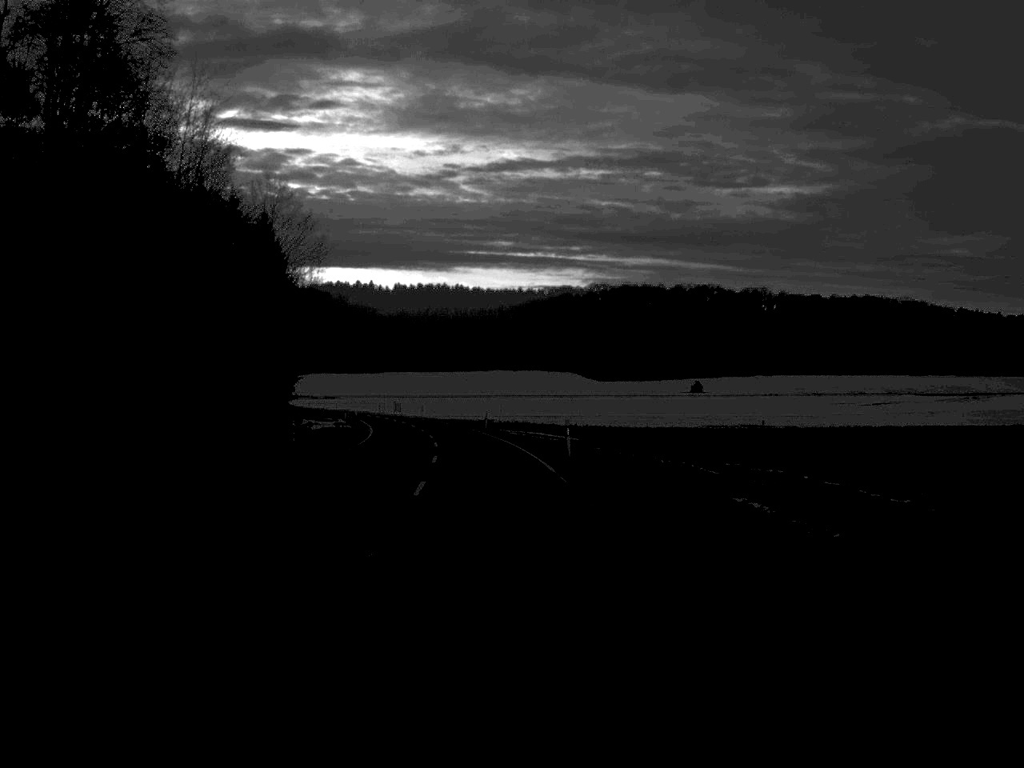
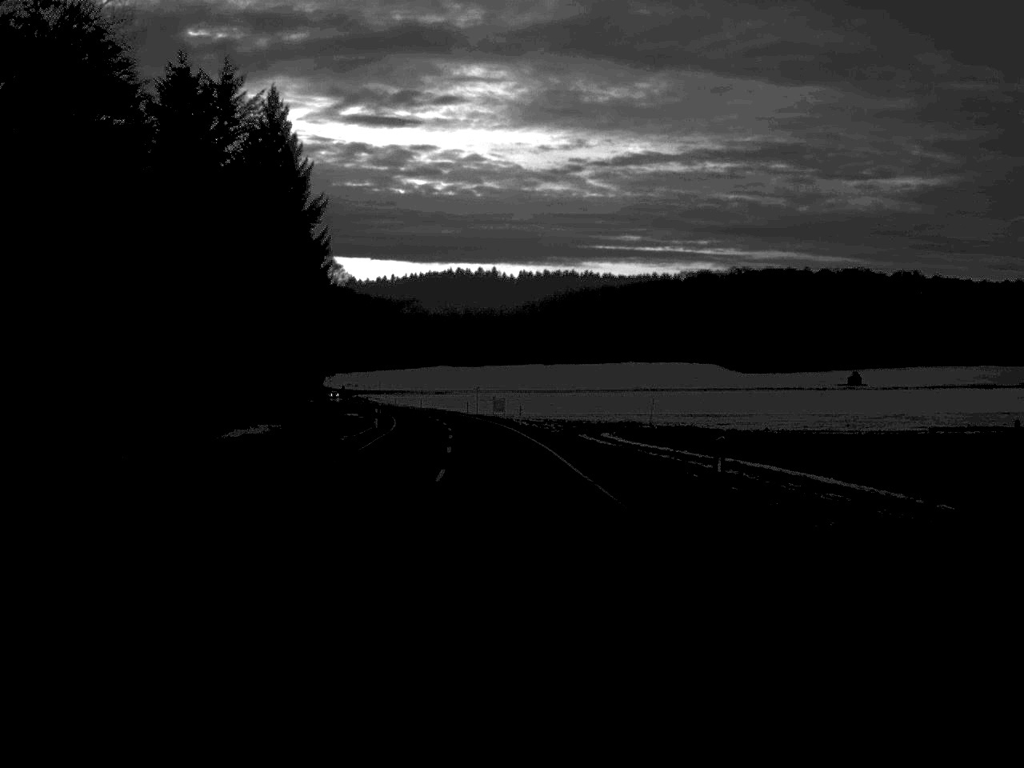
(-2.9, +57.0) m; -6°
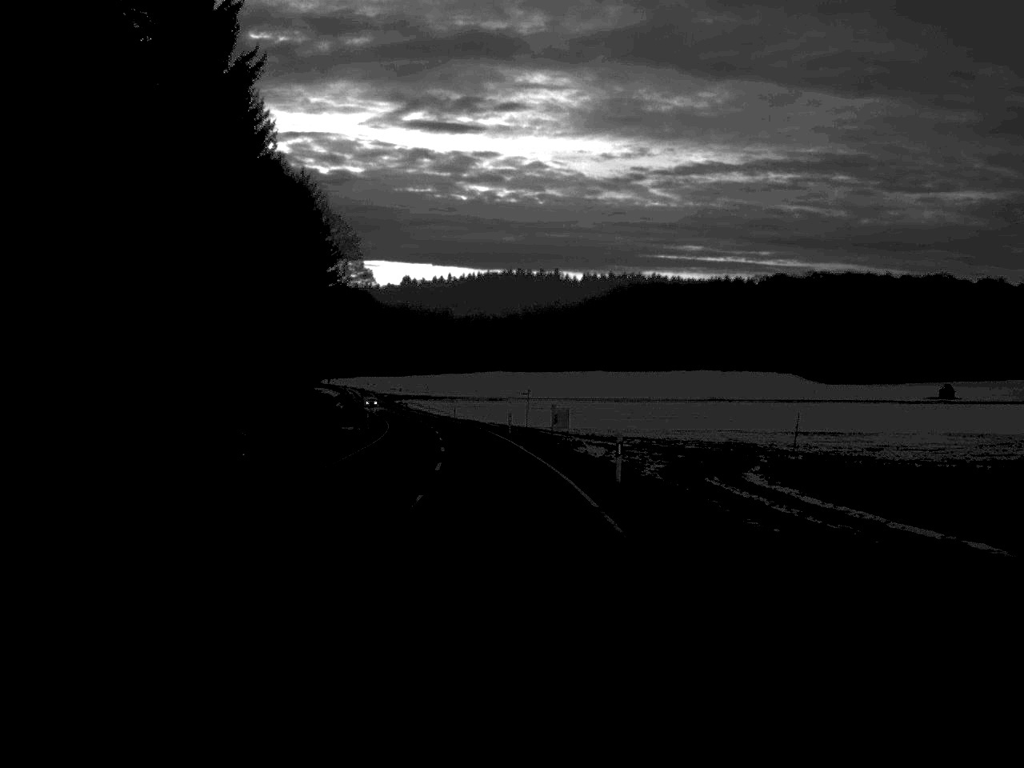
(-0.8, +40.5) m; -3°
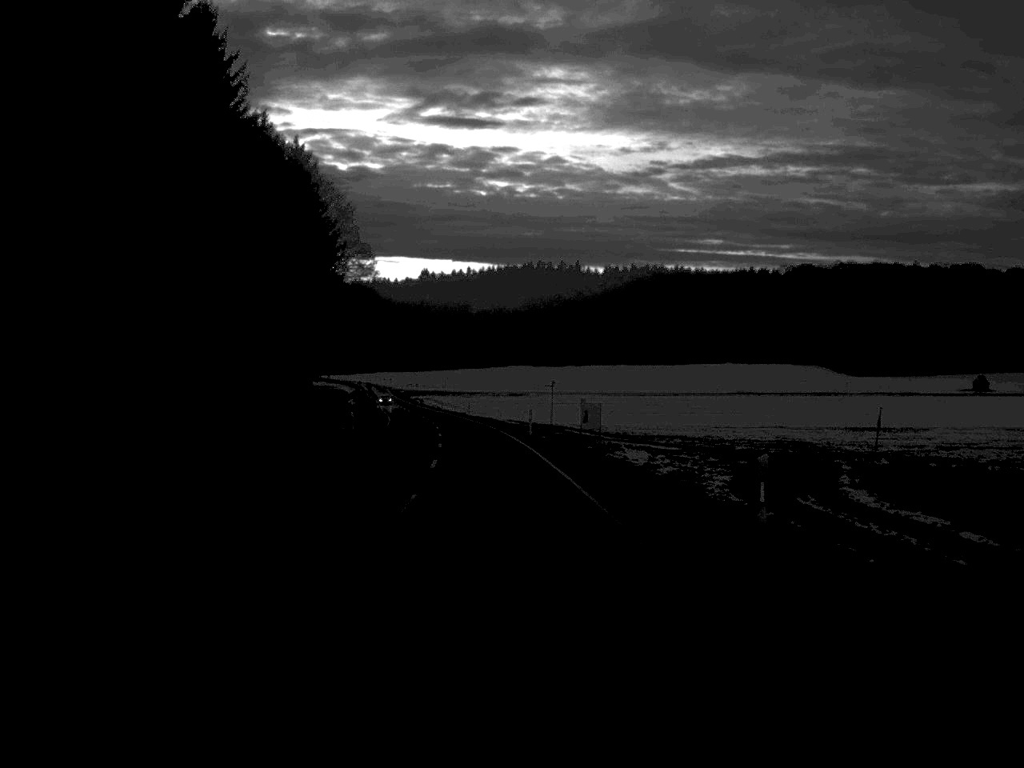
(-0.1, +13.2) m; -1°
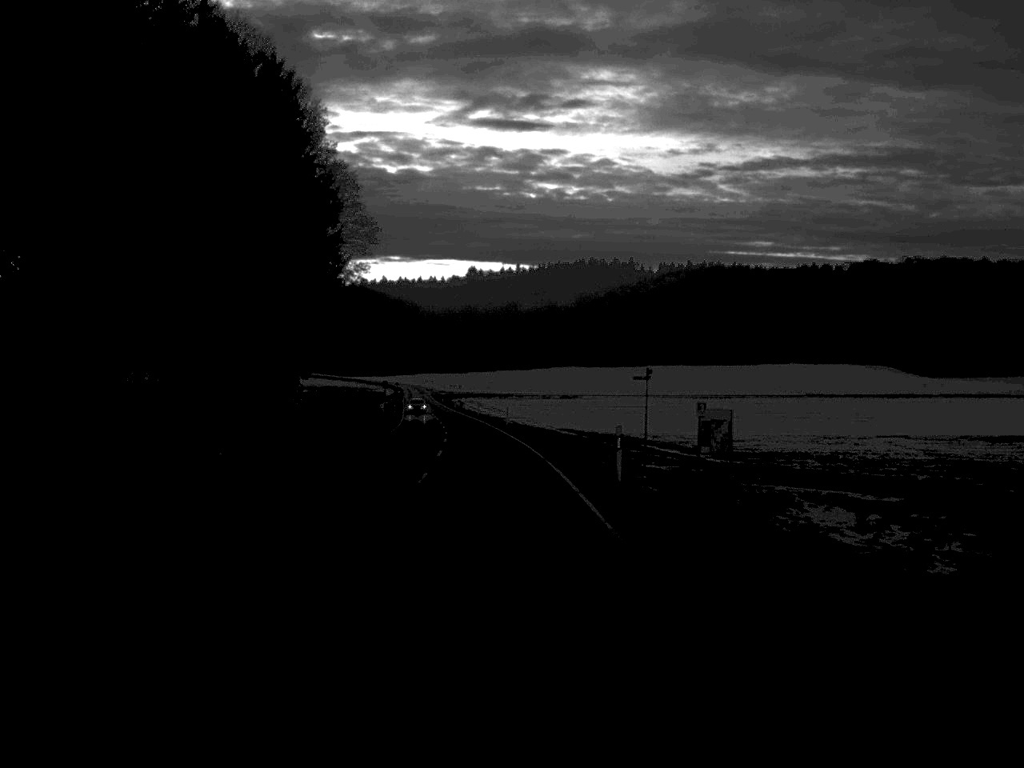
(-0.5, +28.9) m; -2°
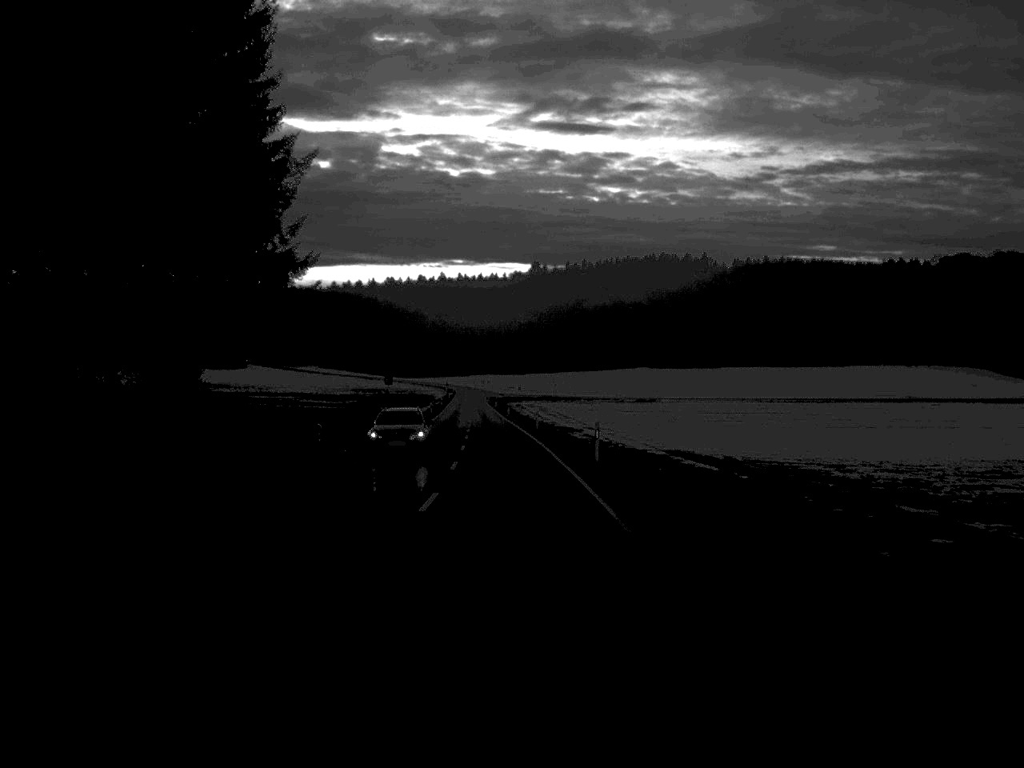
(-1.1, +40.6) m; -3°
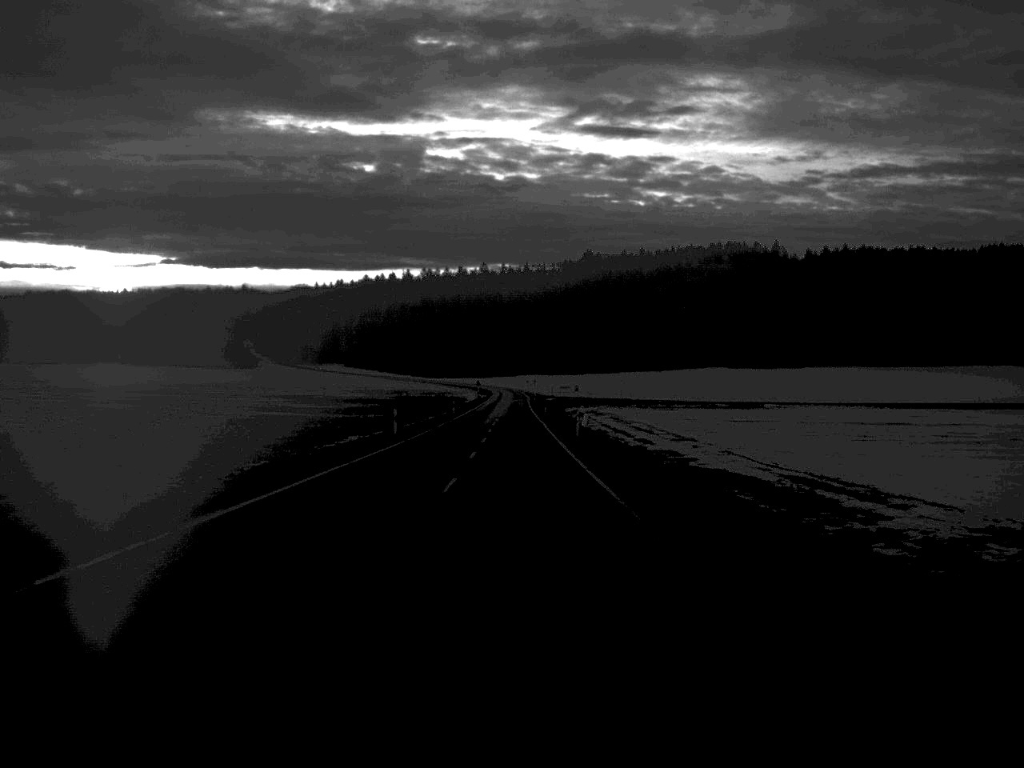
(-1.6, +68.4) m; -2°
